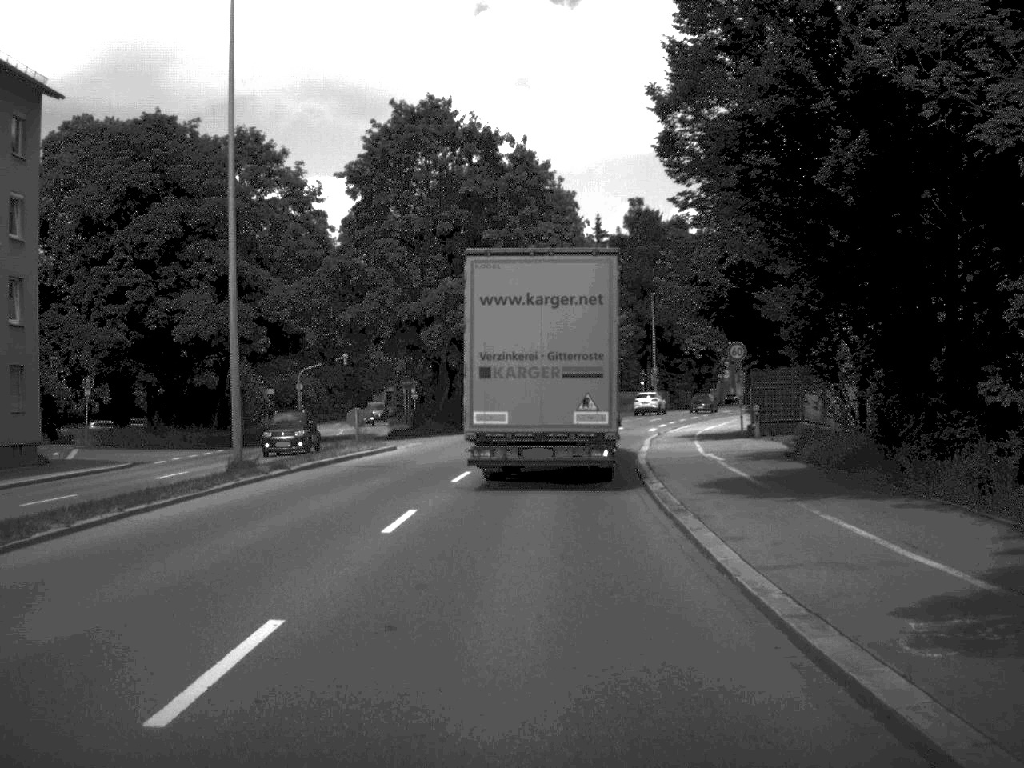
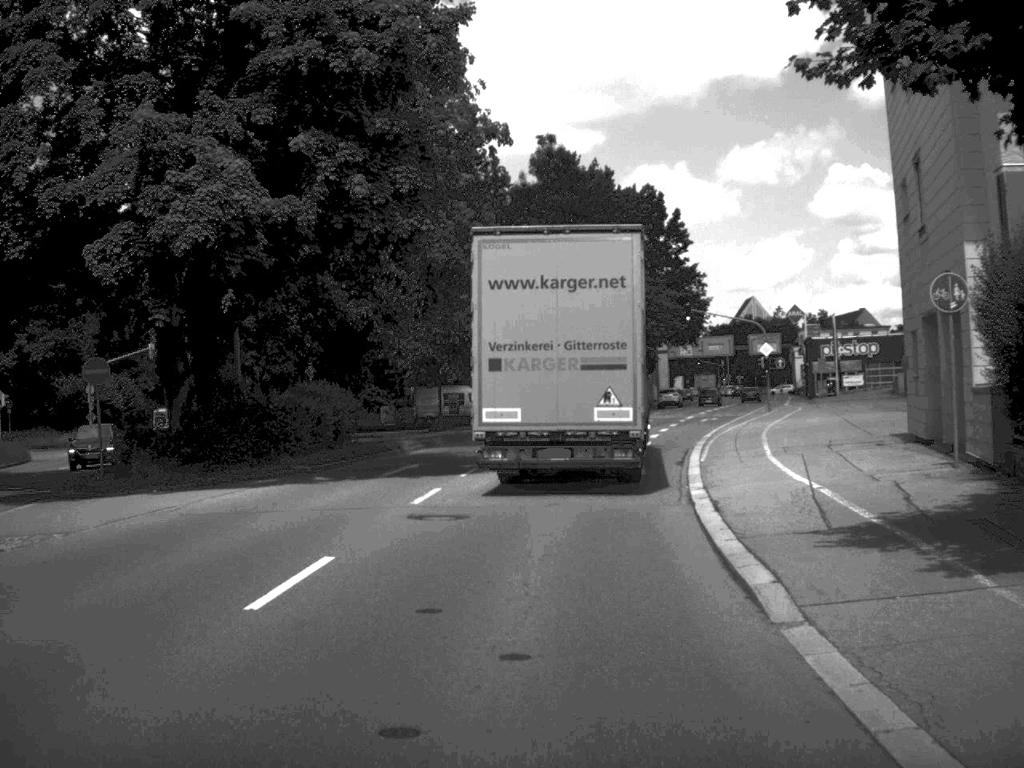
(+1.2, +31.9) m; +5°
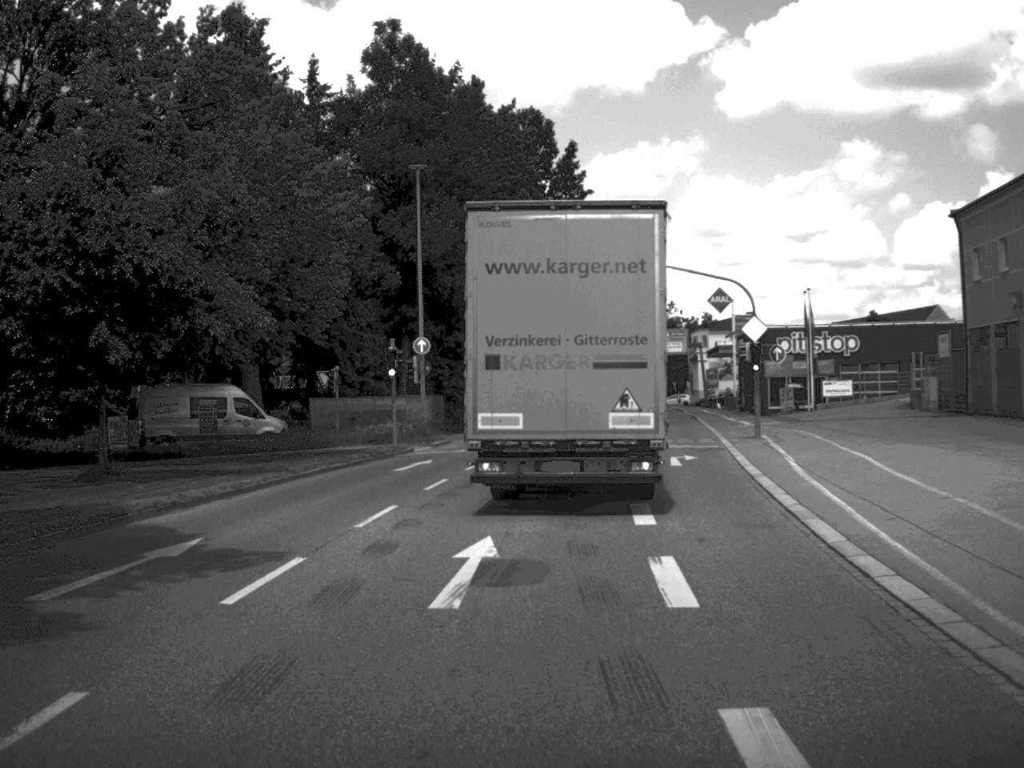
(+1.6, +31.9) m; +6°
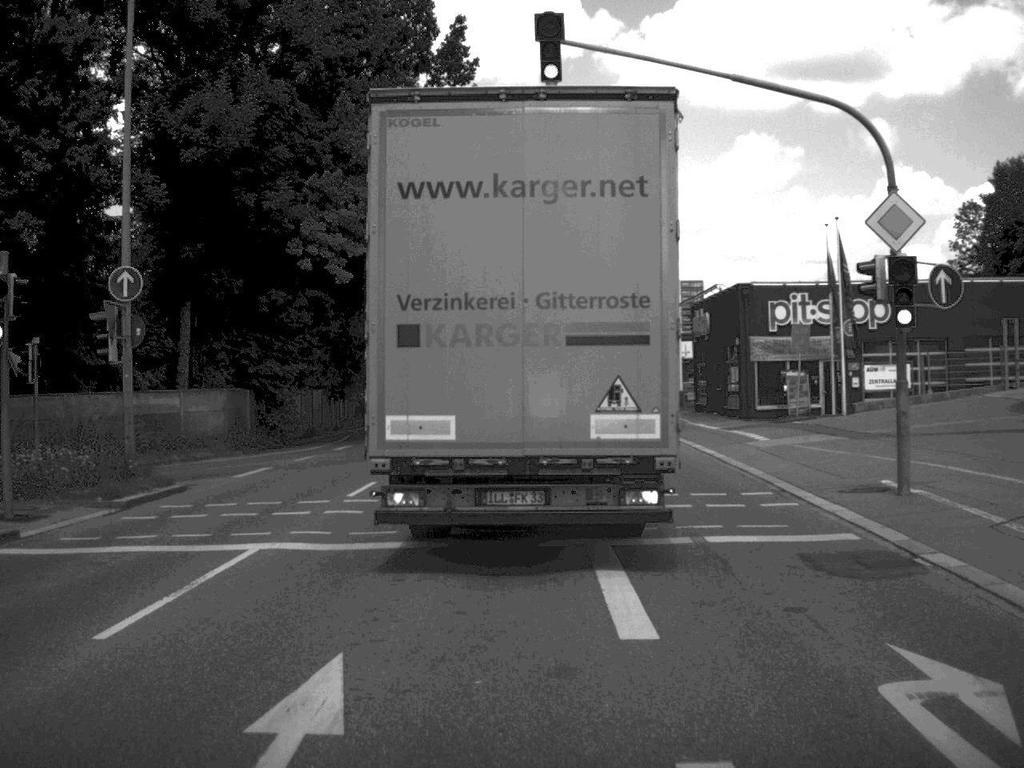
(+1.1, +24.9) m; +4°
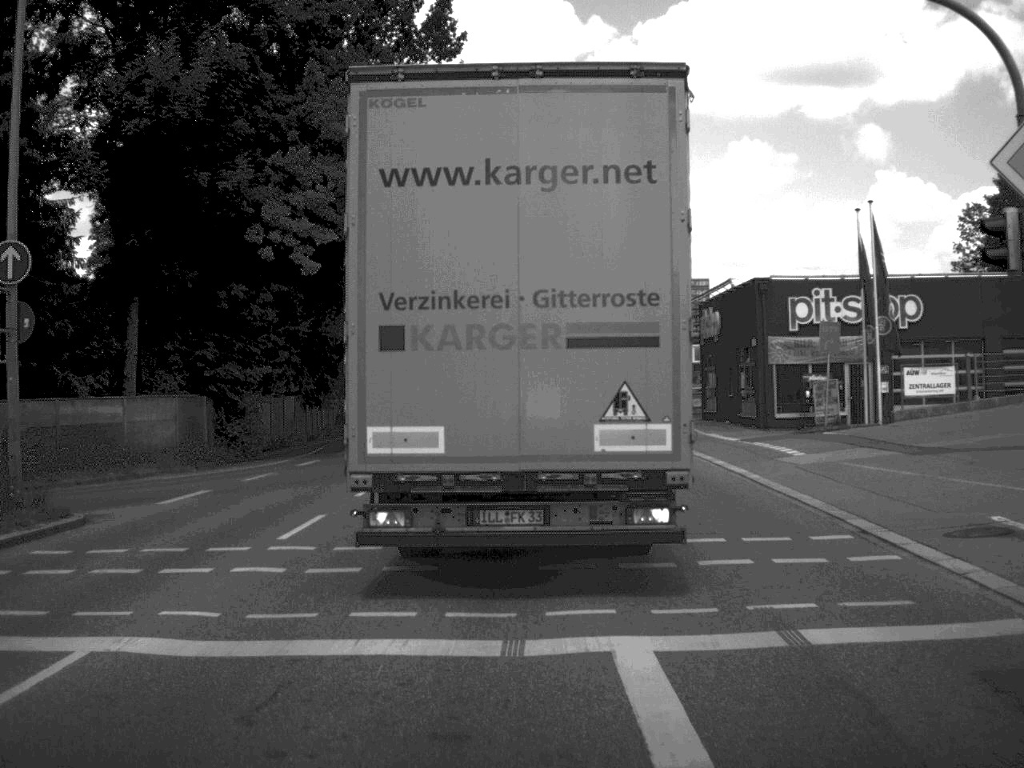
(0.0, +4.9) m; 0°
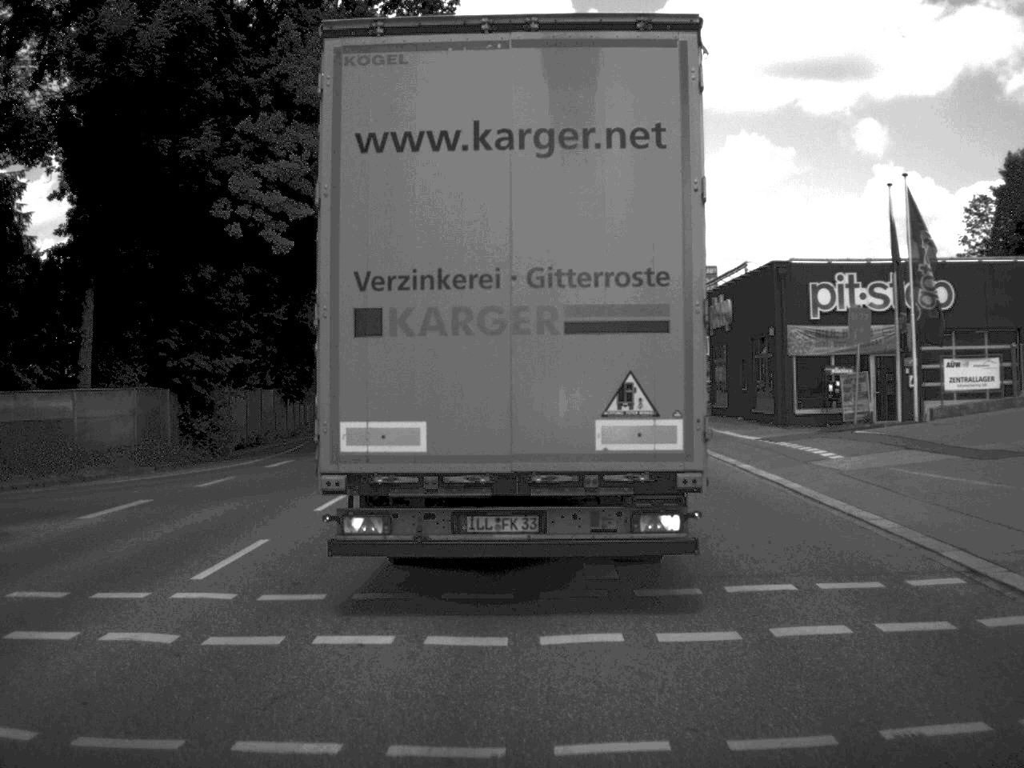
(0.0, +3.6) m; 0°
